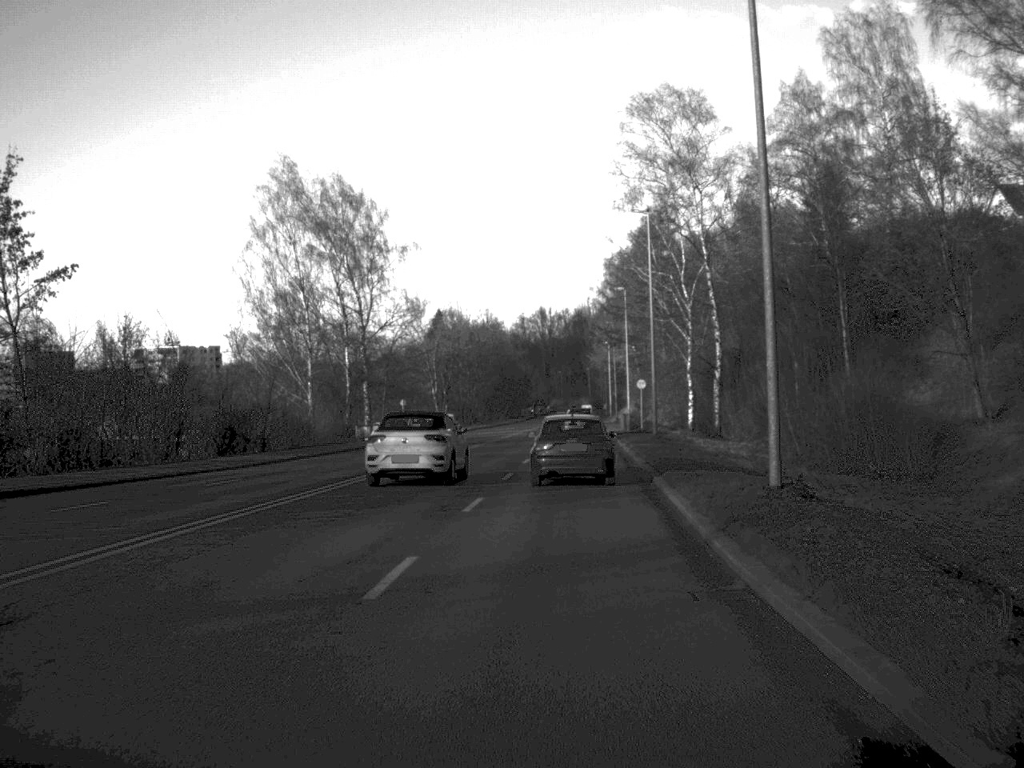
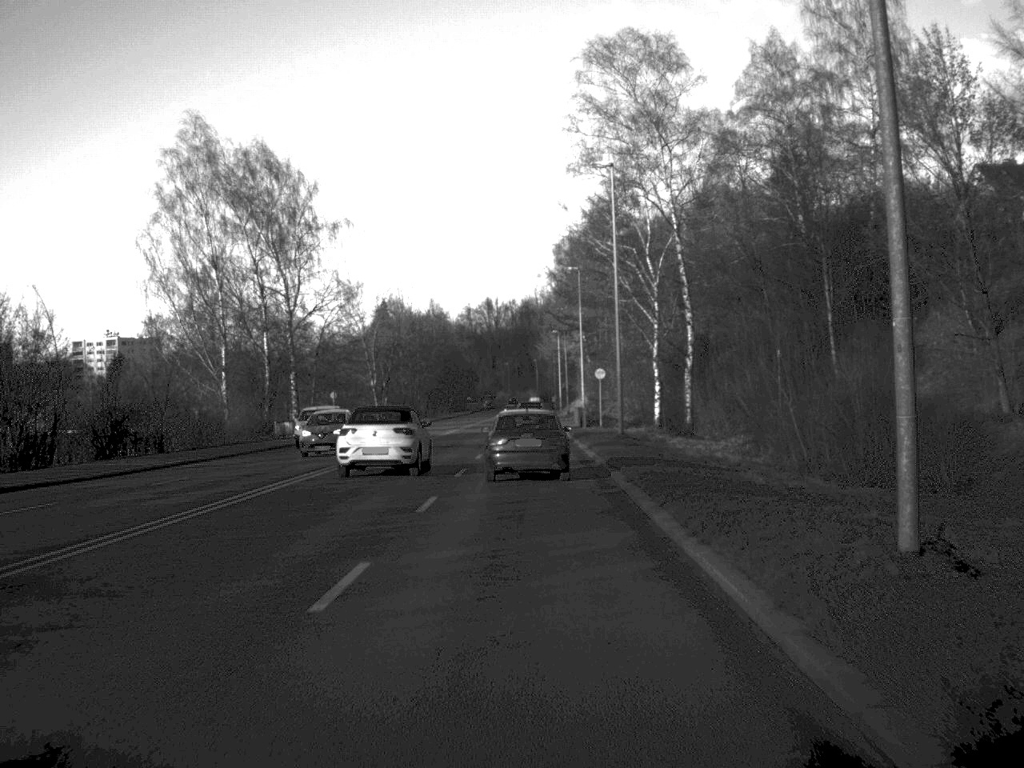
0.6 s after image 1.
(+0.2, +9.5) m; +2°
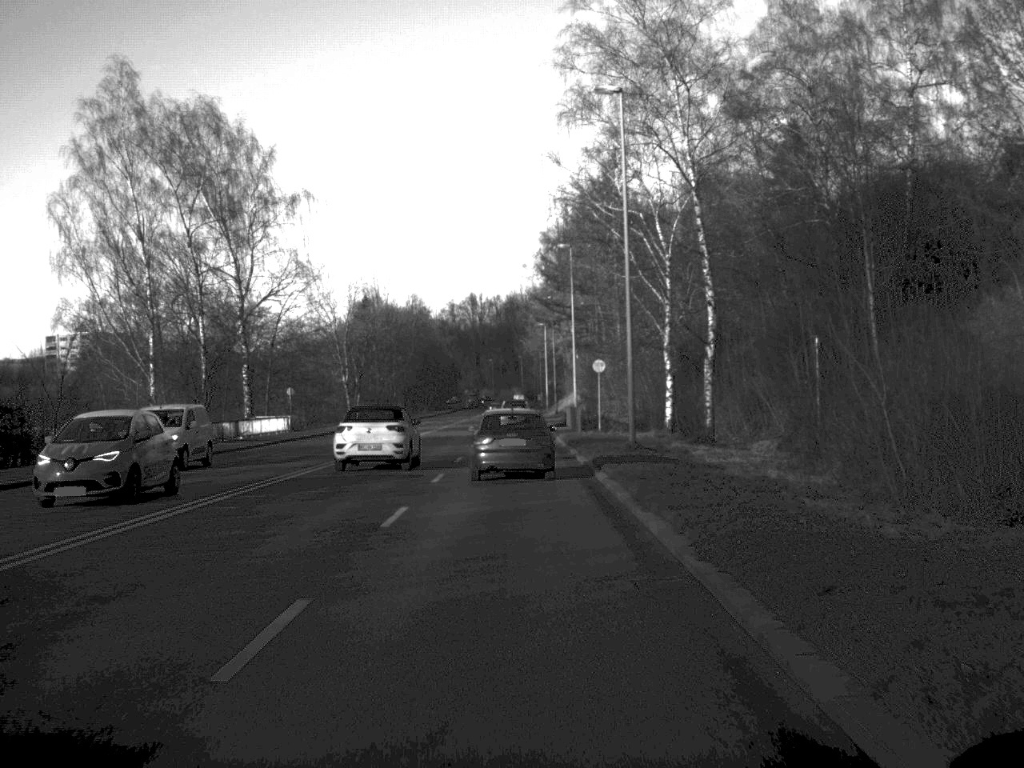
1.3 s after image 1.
(+0.1, +11.4) m; +1°
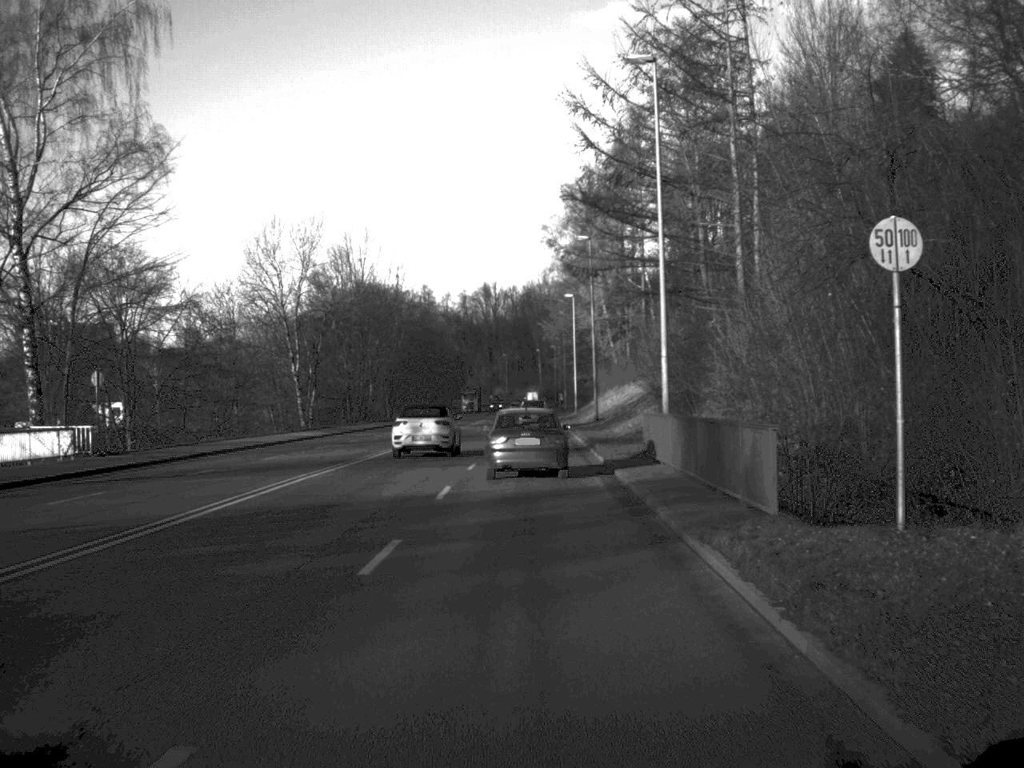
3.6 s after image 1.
(-0.3, +39.9) m; -1°
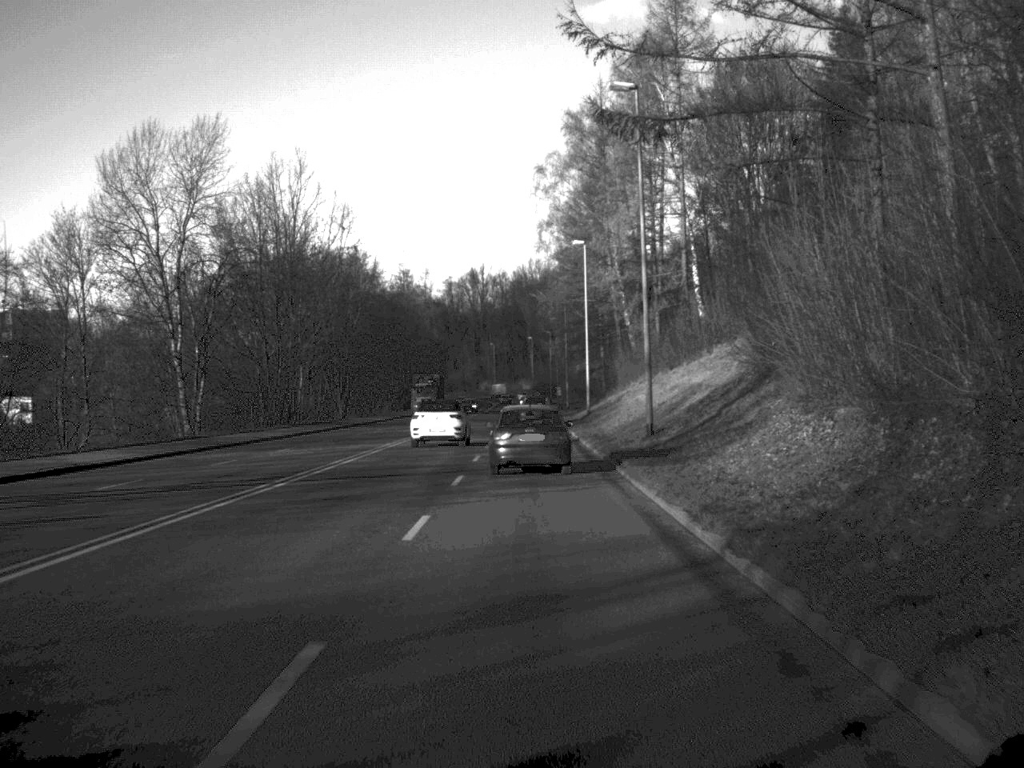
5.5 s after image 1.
(0.0, +33.0) m; 0°
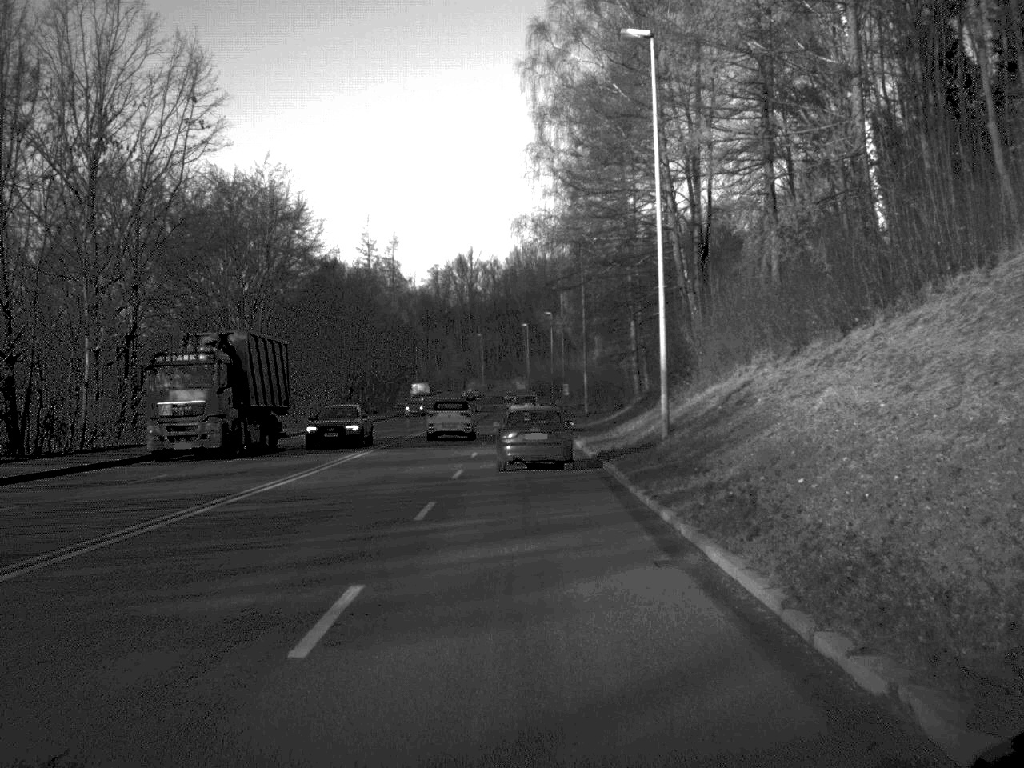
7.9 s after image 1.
(+0.1, +41.8) m; 0°
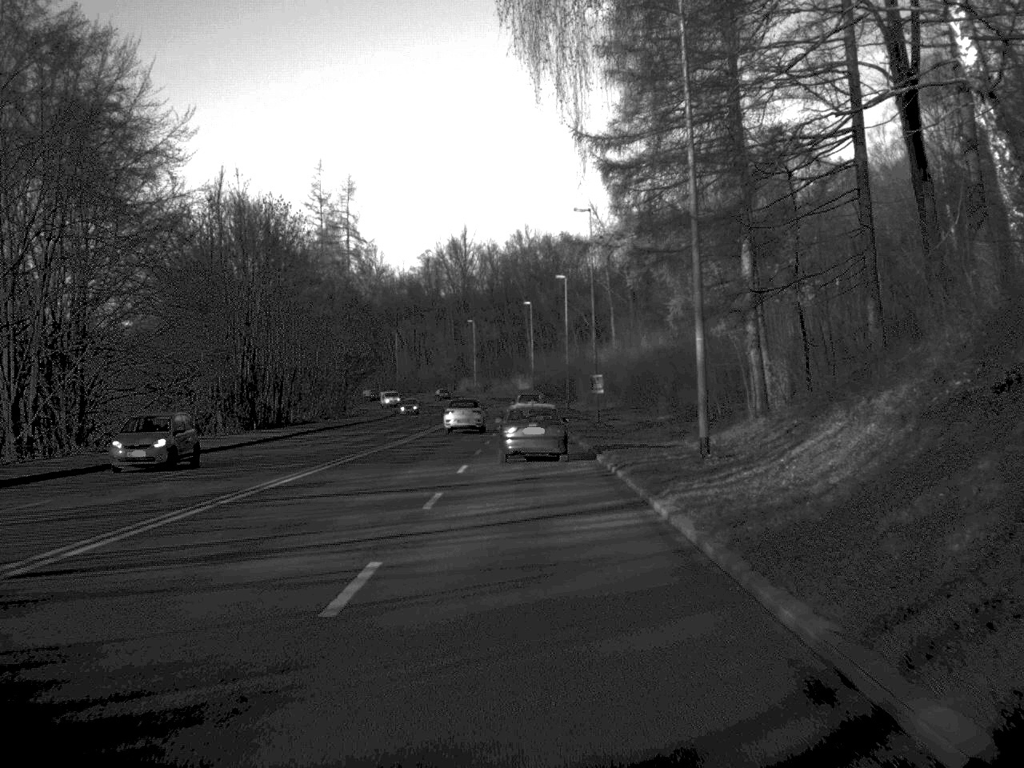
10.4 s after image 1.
(-0.1, +42.9) m; 0°
